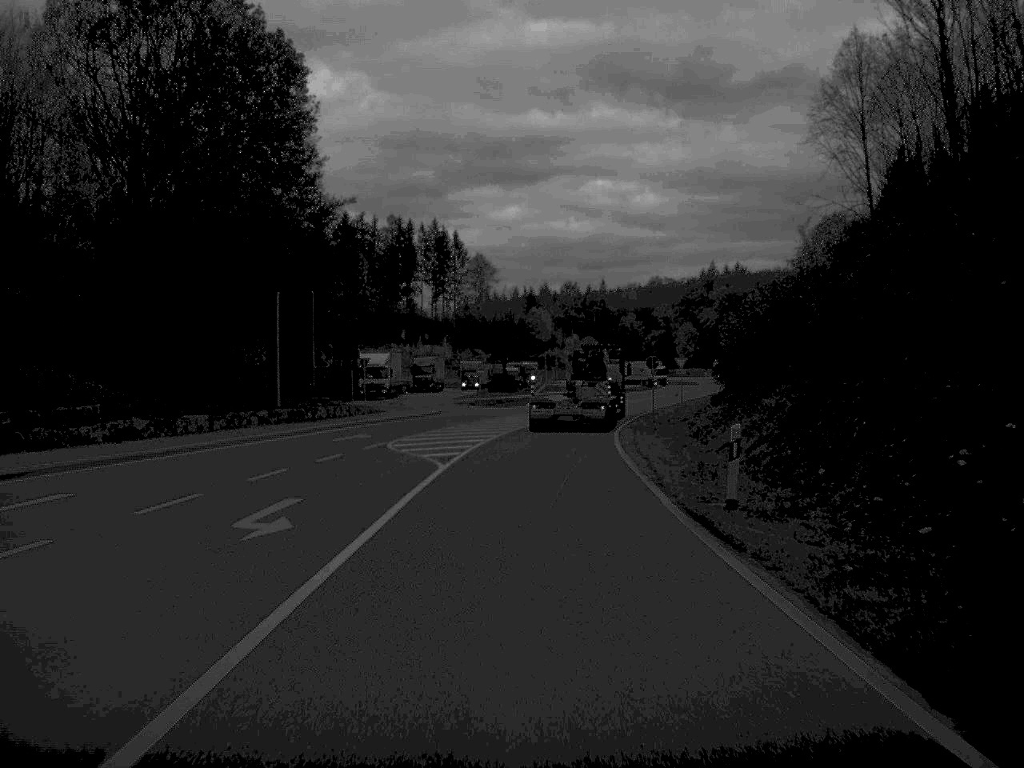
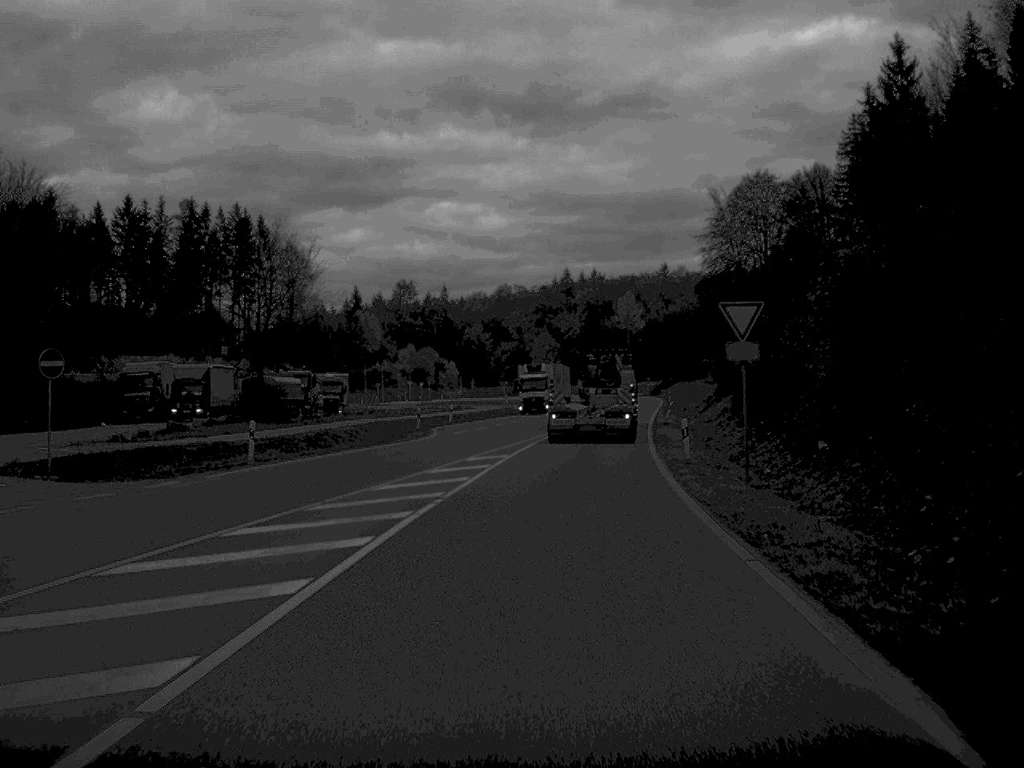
(+3.2, +61.6) m; +7°
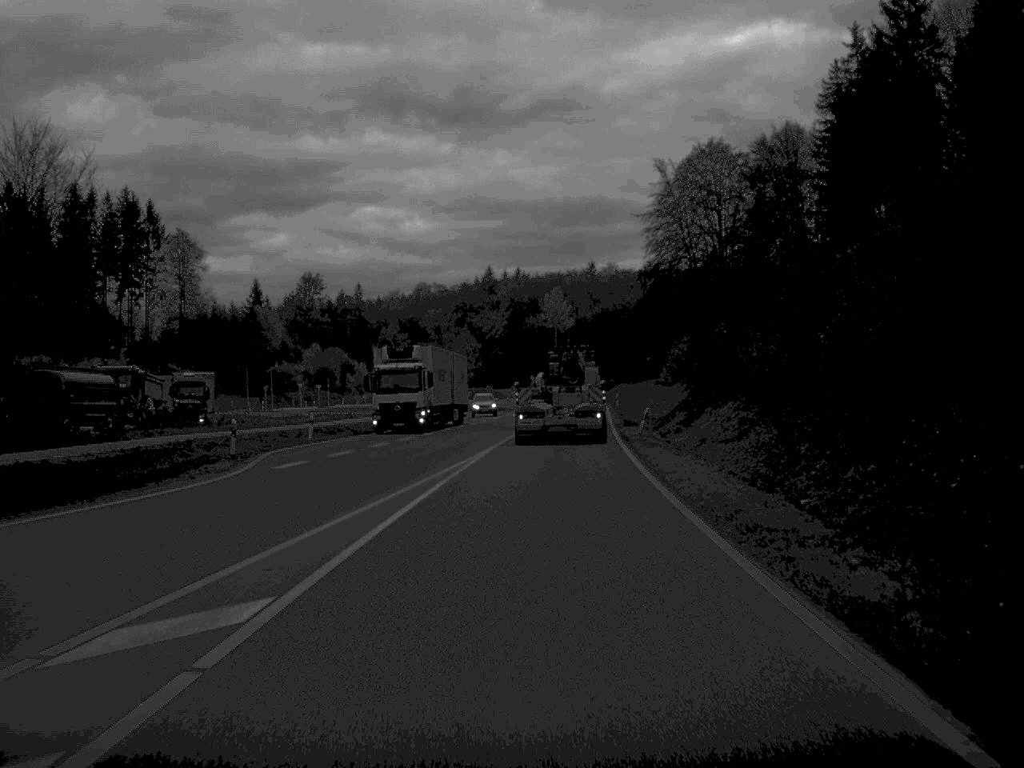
(+0.8, +24.5) m; +3°
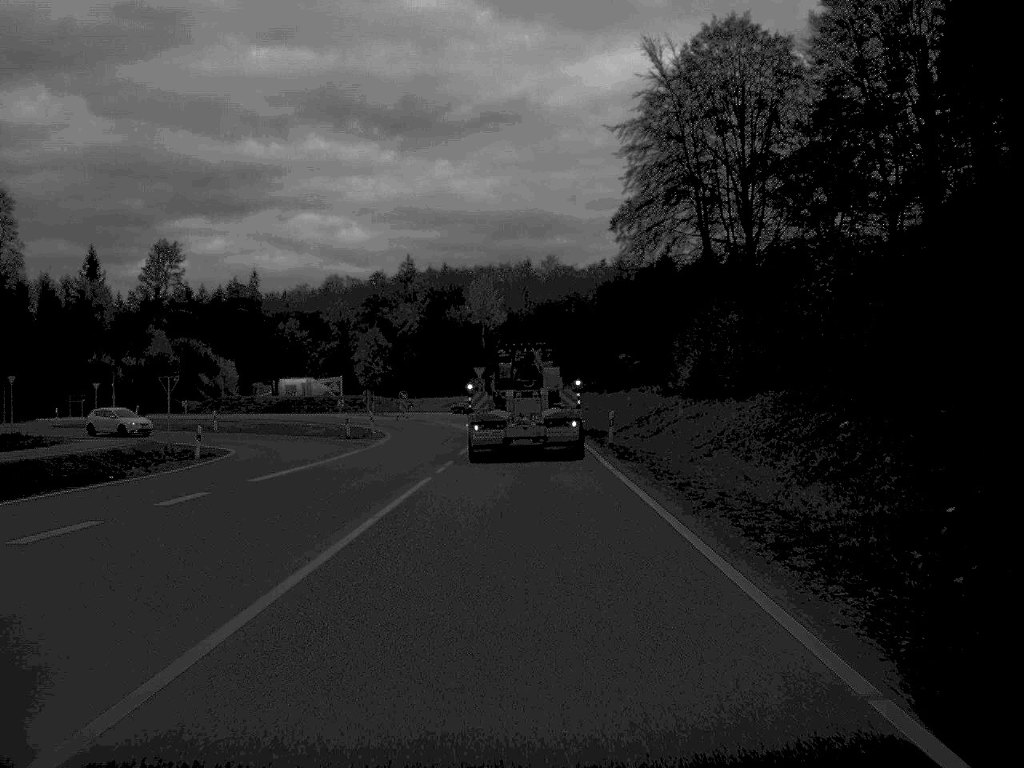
(+1.9, +56.4) m; +3°
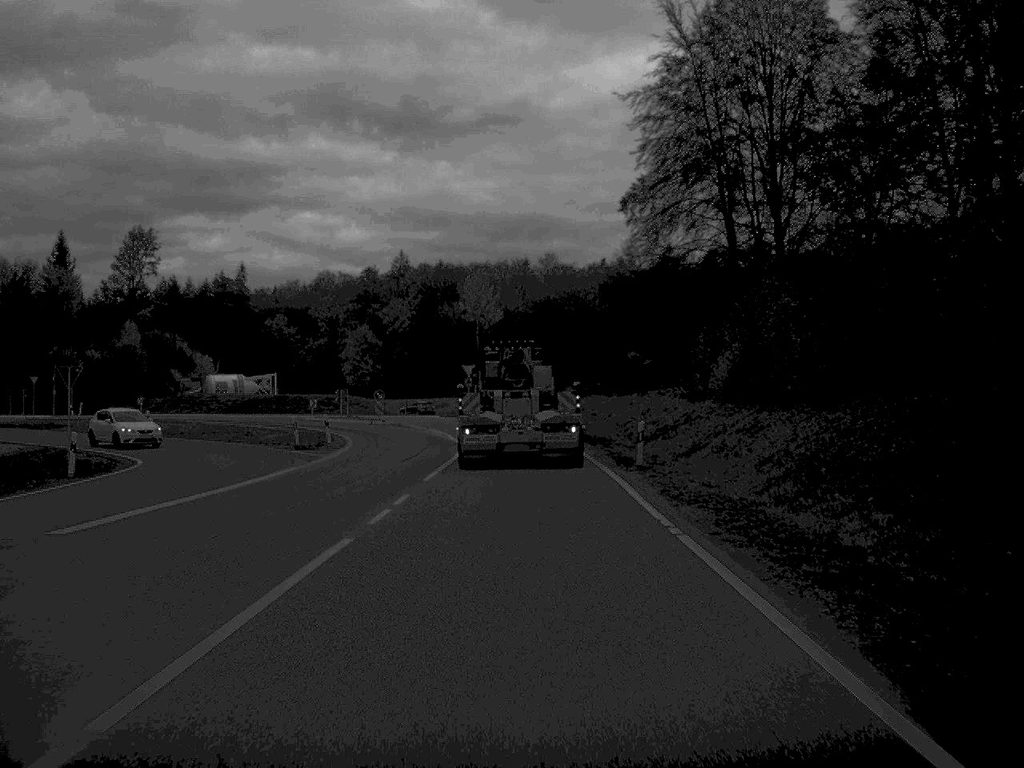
(0.0, +11.2) m; 0°
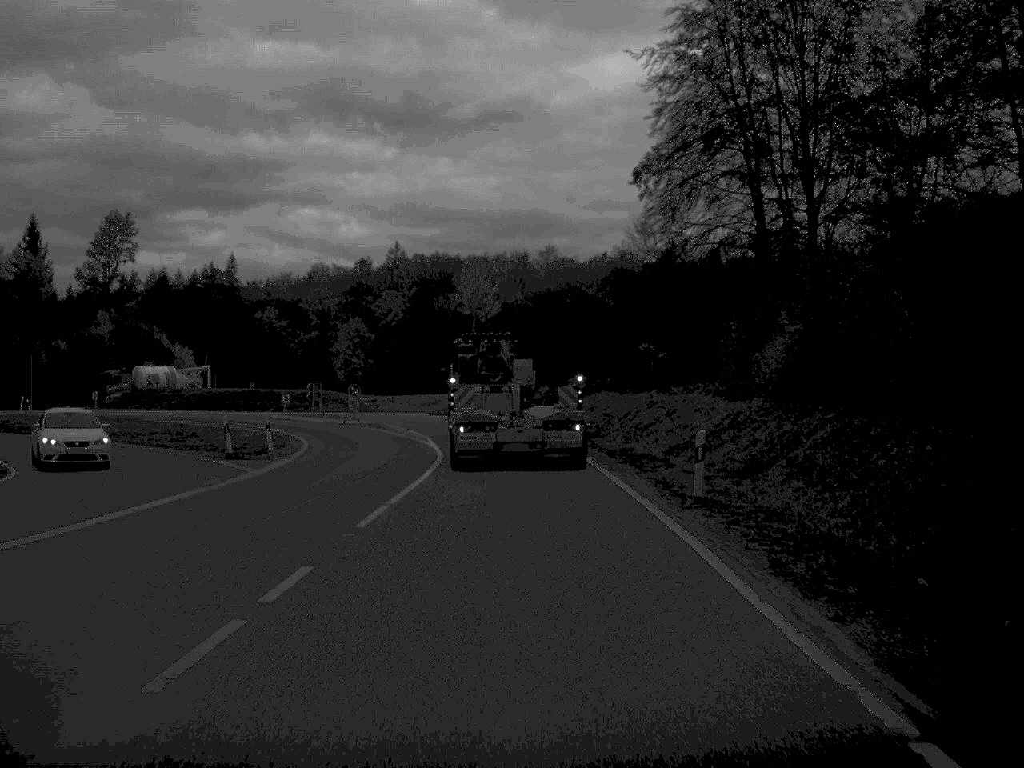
(0.0, +10.0) m; 0°
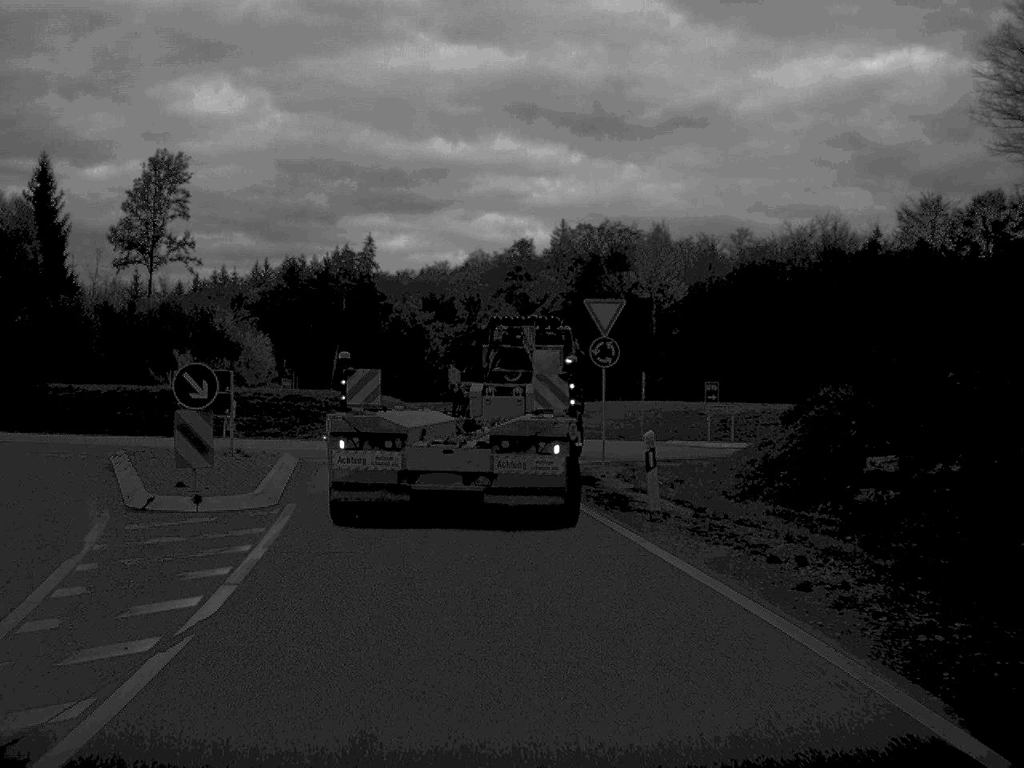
(-1.4, +44.5) m; -8°
